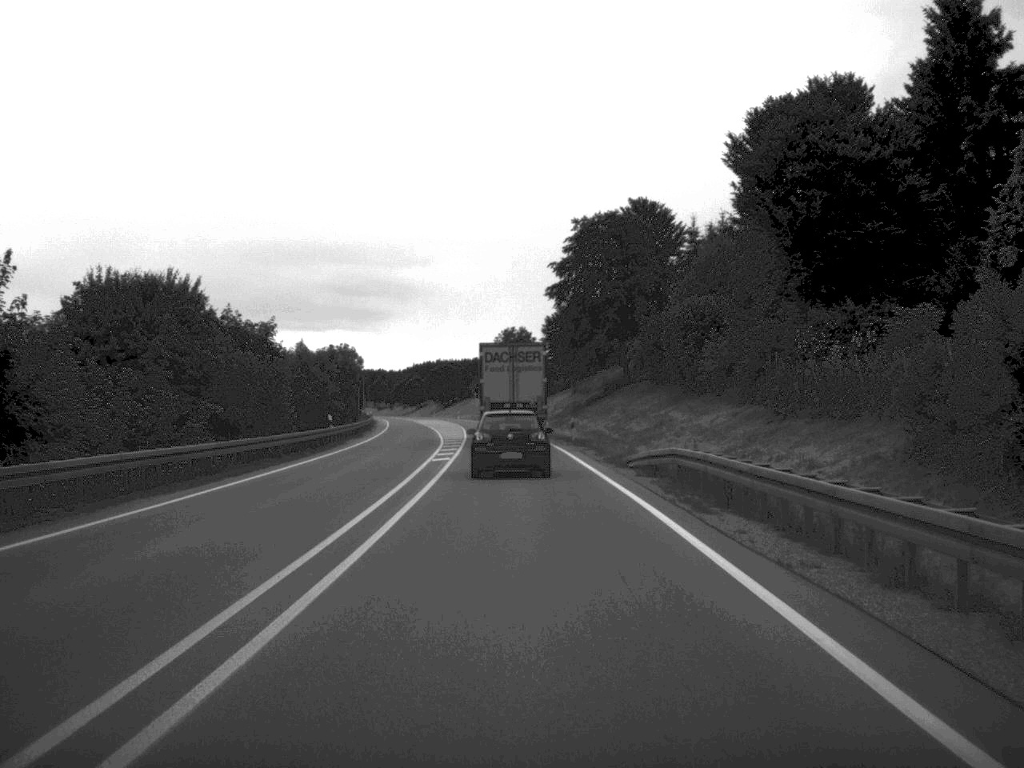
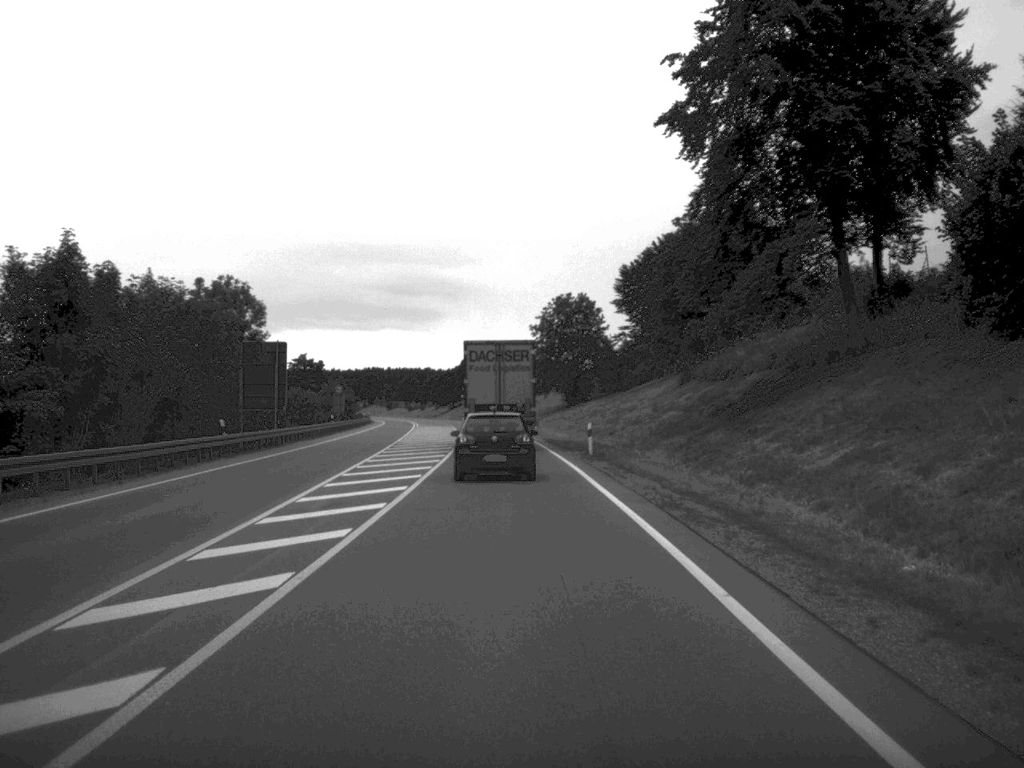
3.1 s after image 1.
(-1.0, +63.2) m; -3°
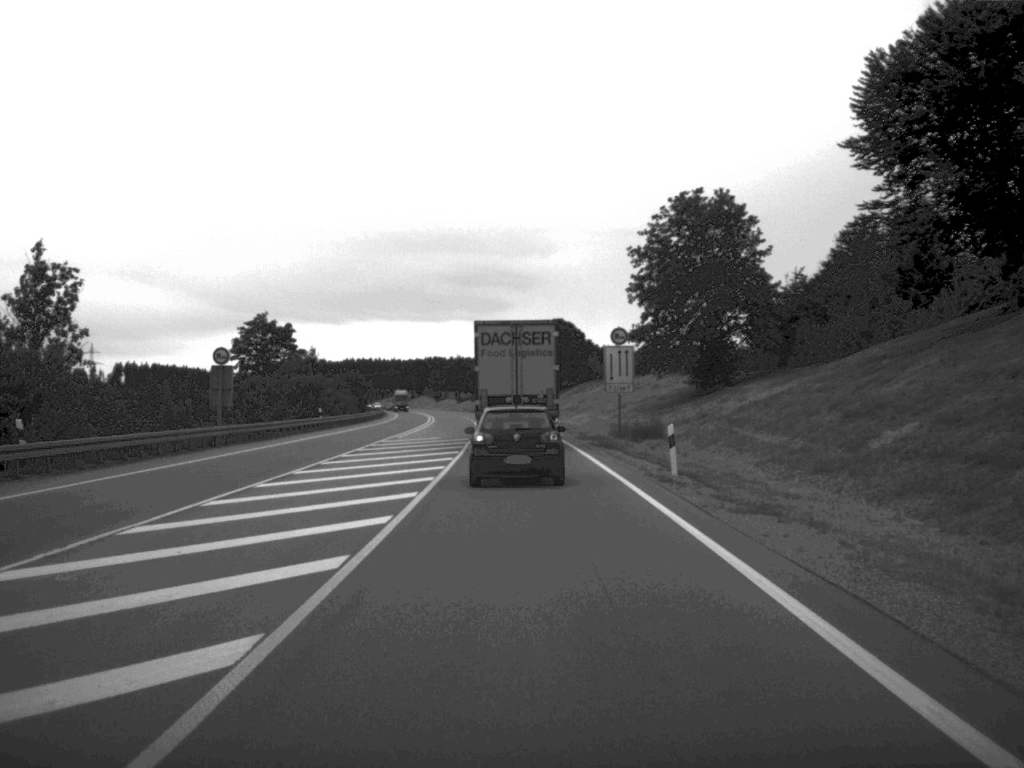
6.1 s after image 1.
(-1.8, +66.4) m; -3°
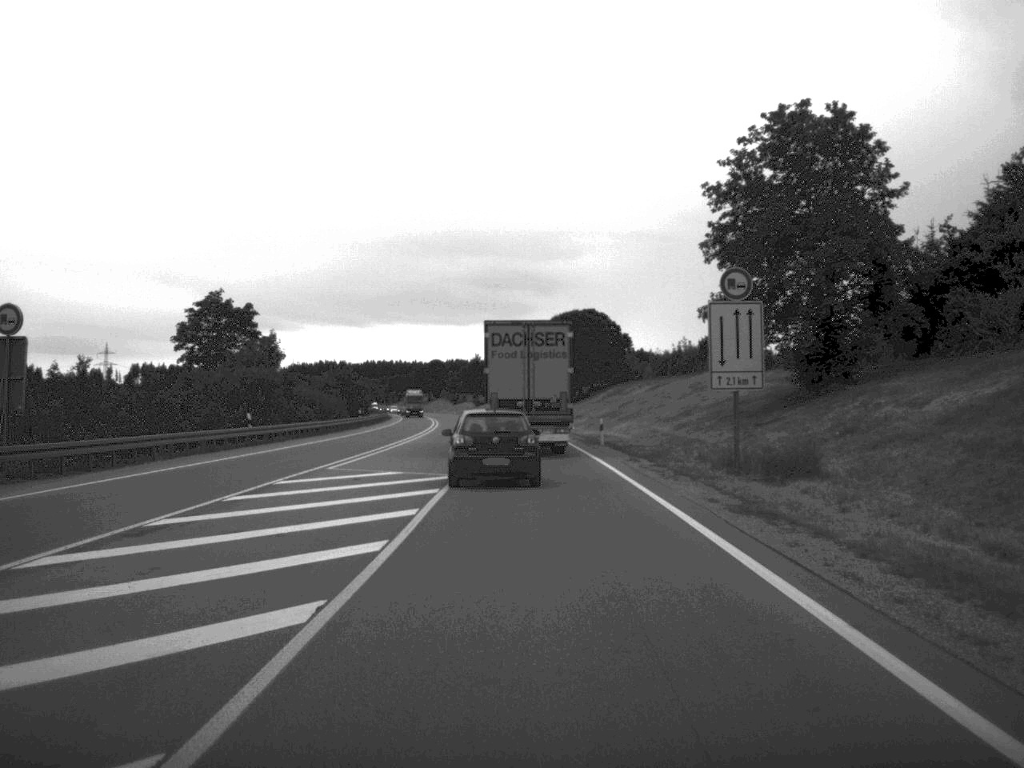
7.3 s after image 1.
(-0.2, +25.3) m; -1°
